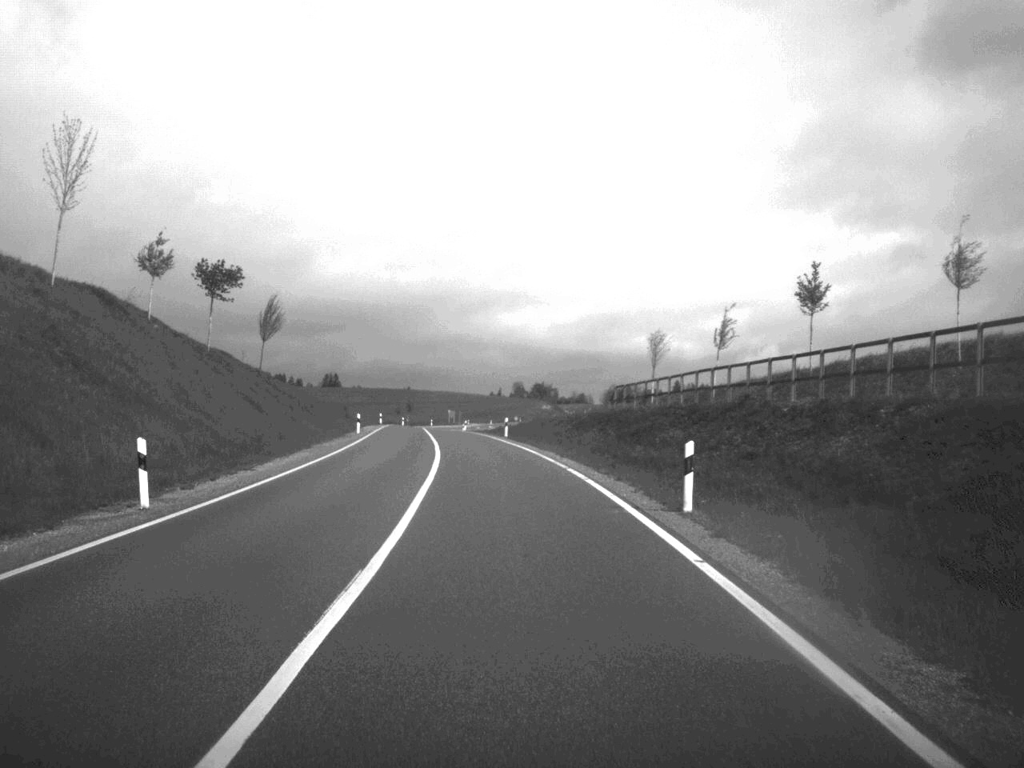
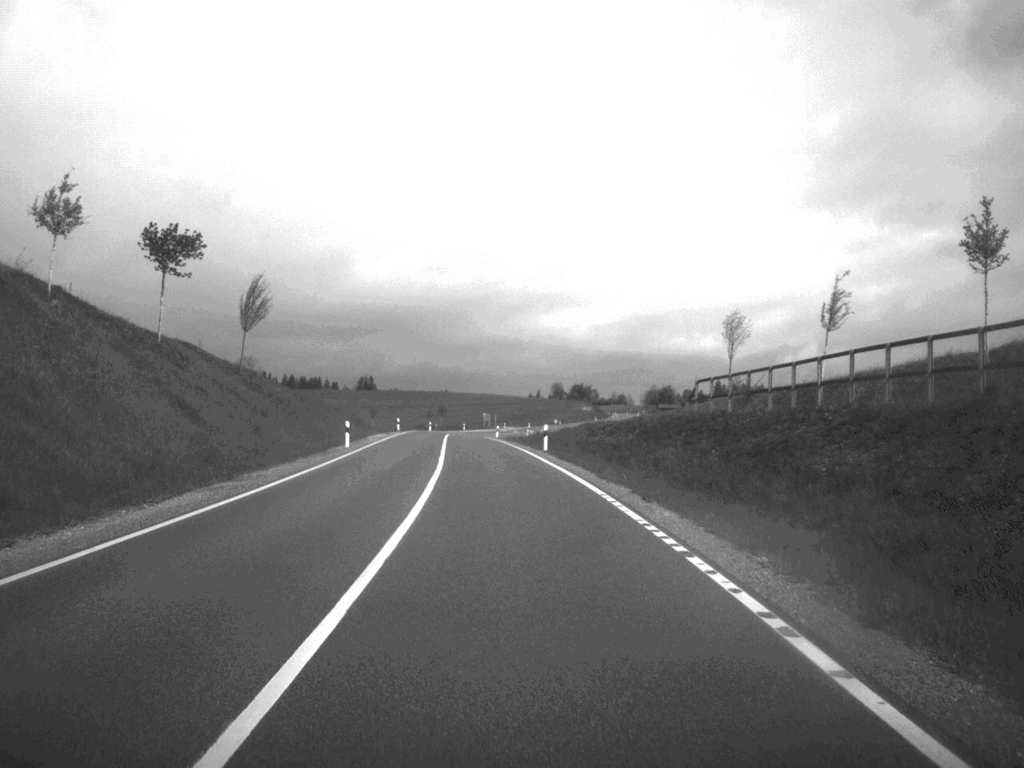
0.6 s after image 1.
(-0.3, +17.1) m; -2°
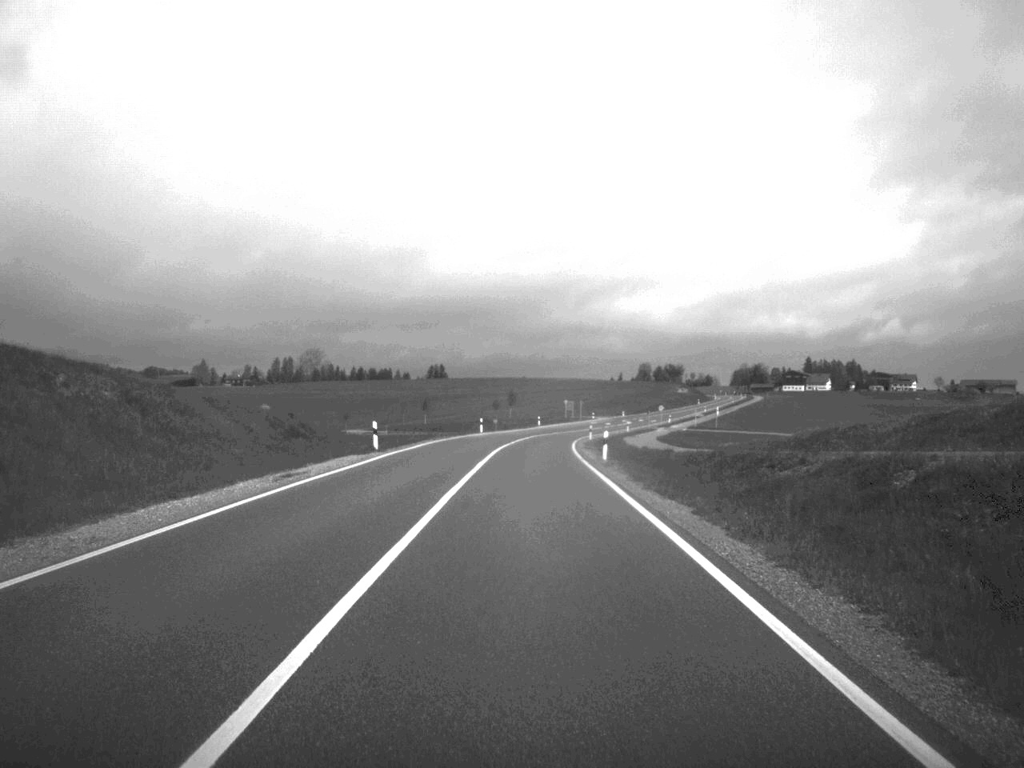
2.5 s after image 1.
(-2.2, +56.5) m; -4°
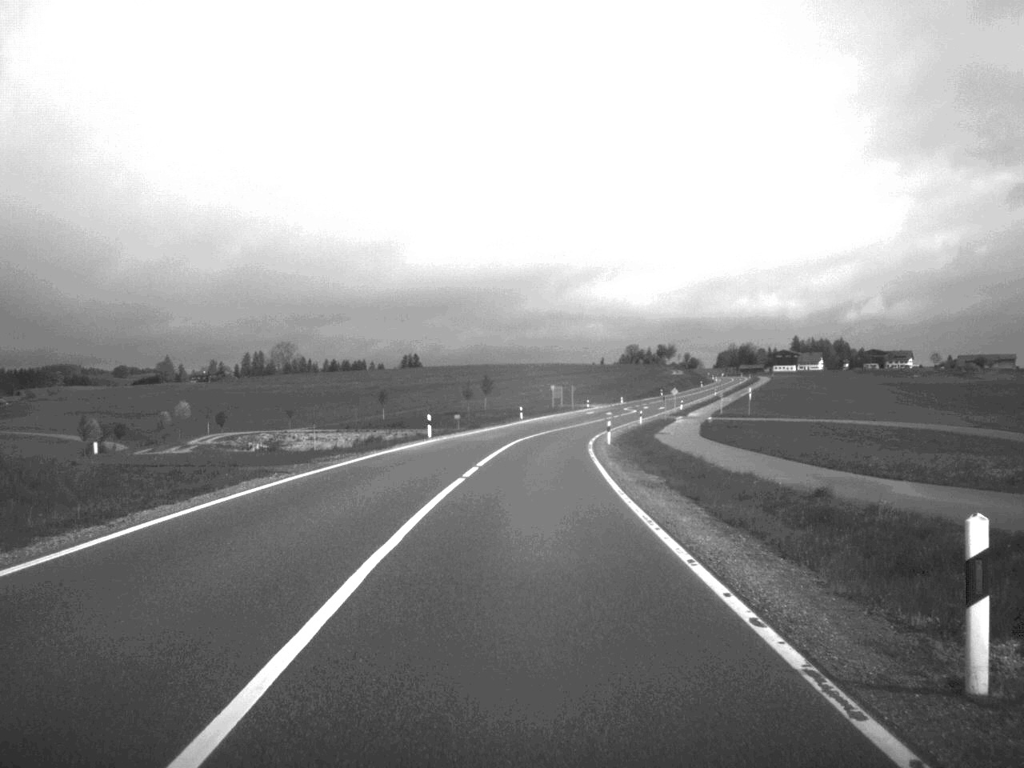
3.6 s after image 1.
(+0.2, +35.8) m; +1°
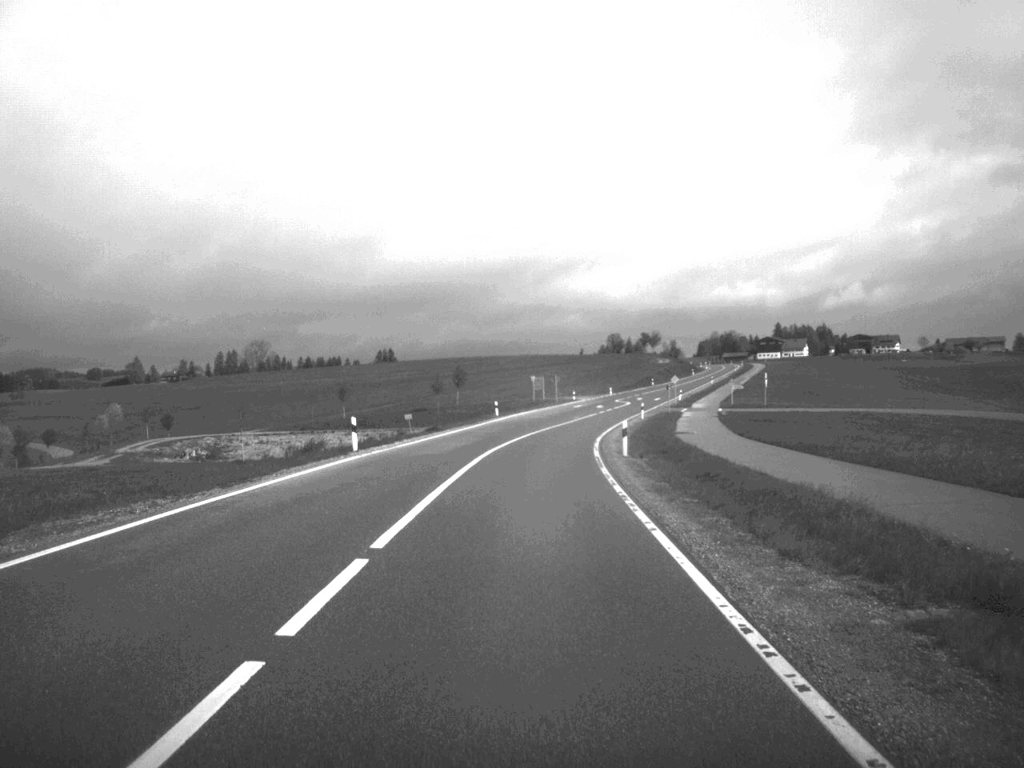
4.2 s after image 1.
(+0.1, +18.8) m; +1°
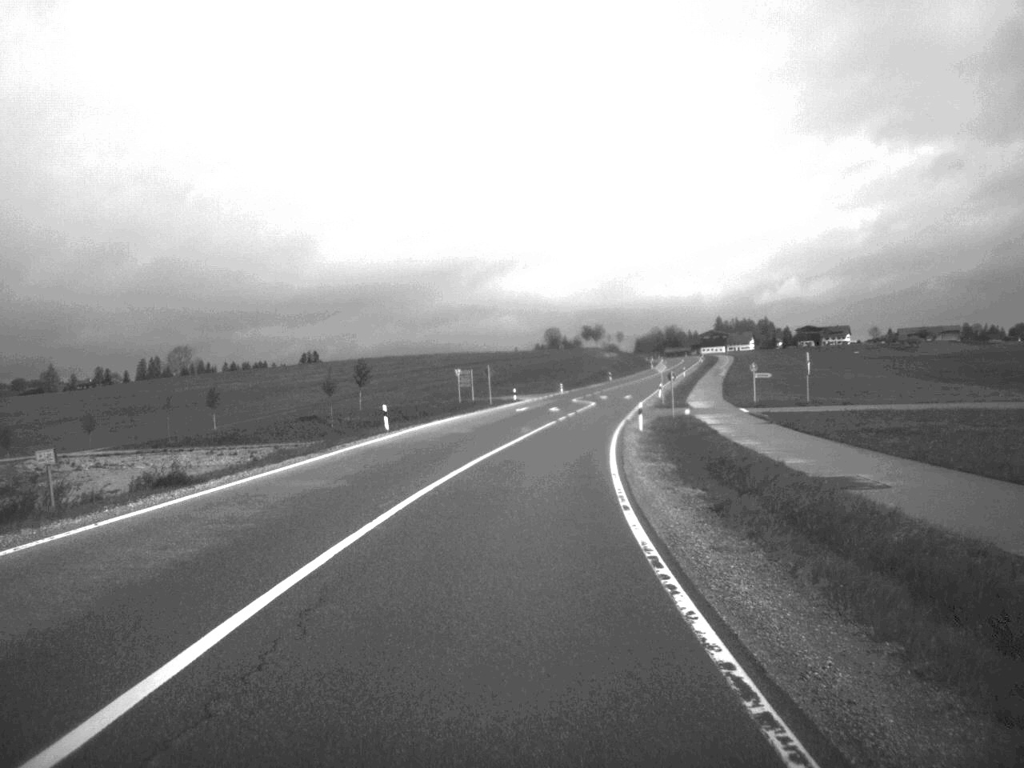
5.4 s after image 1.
(+0.9, +36.6) m; +3°
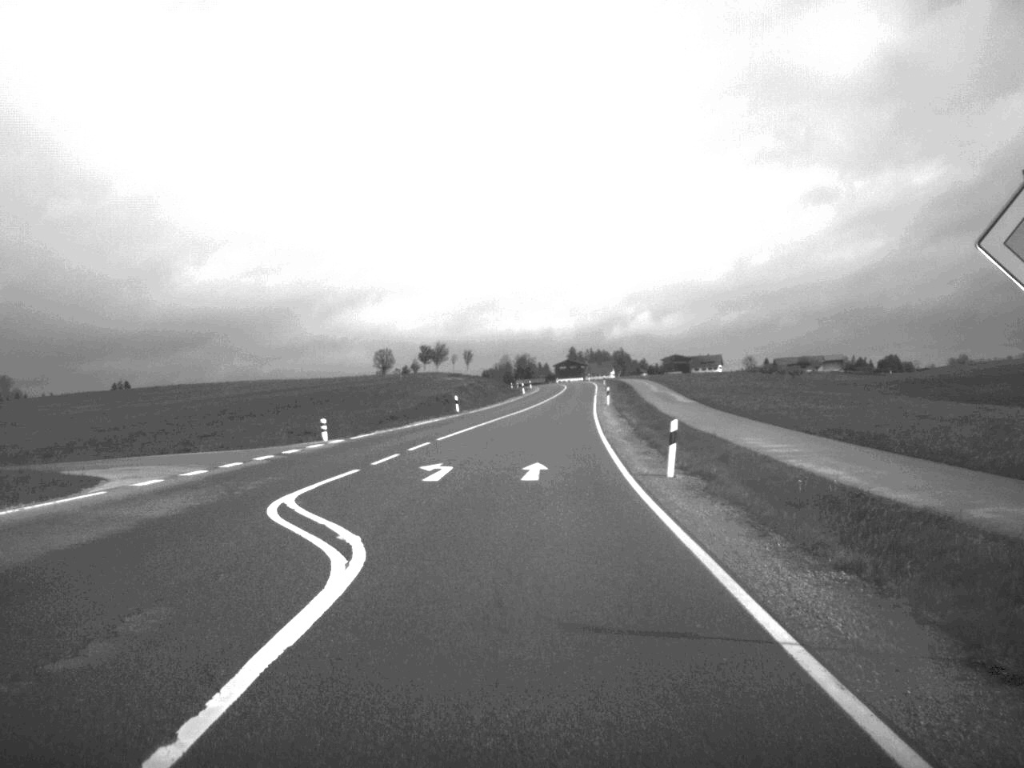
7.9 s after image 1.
(+4.6, +74.2) m; +7°
